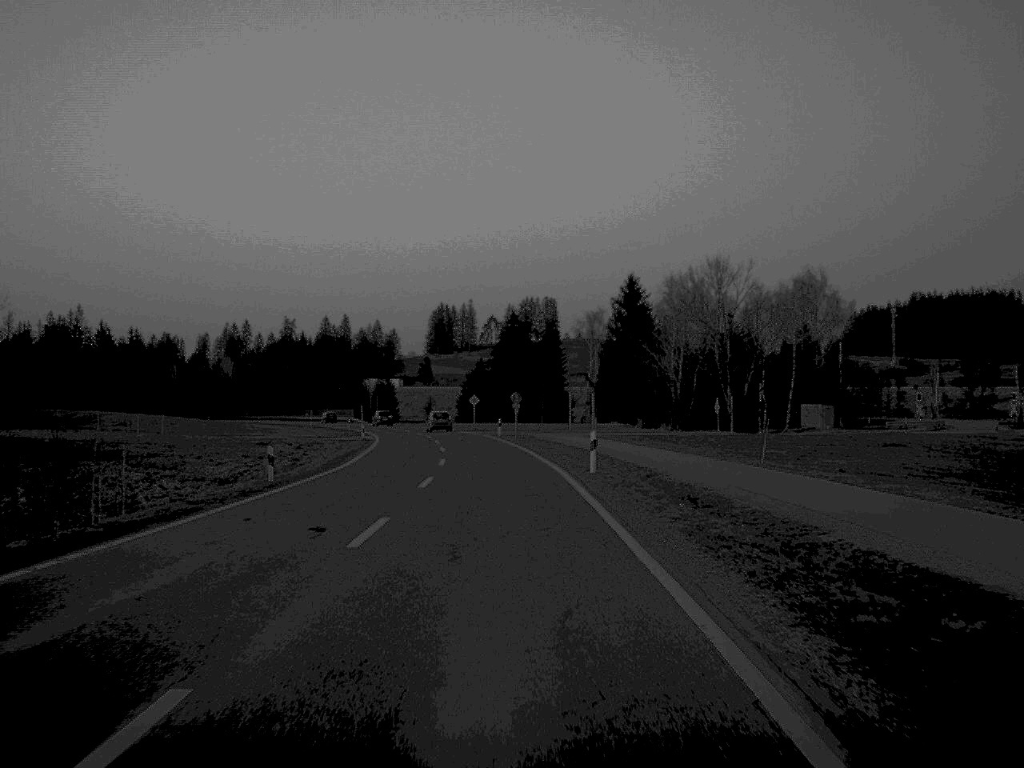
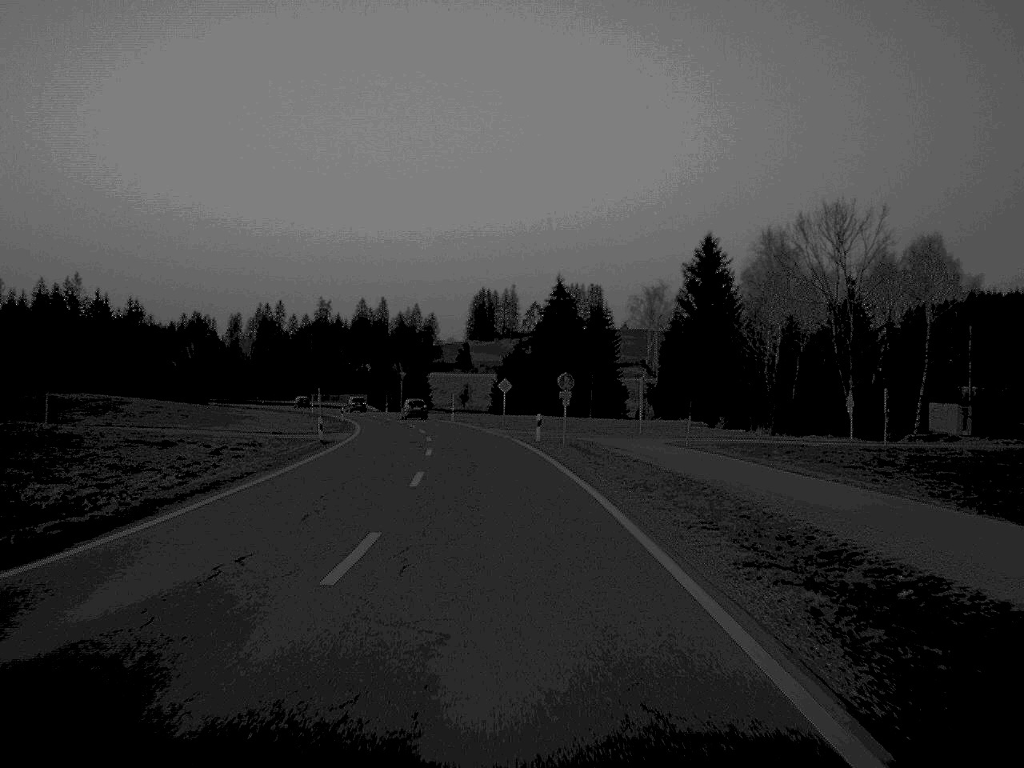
(-0.4, +27.2) m; -2°
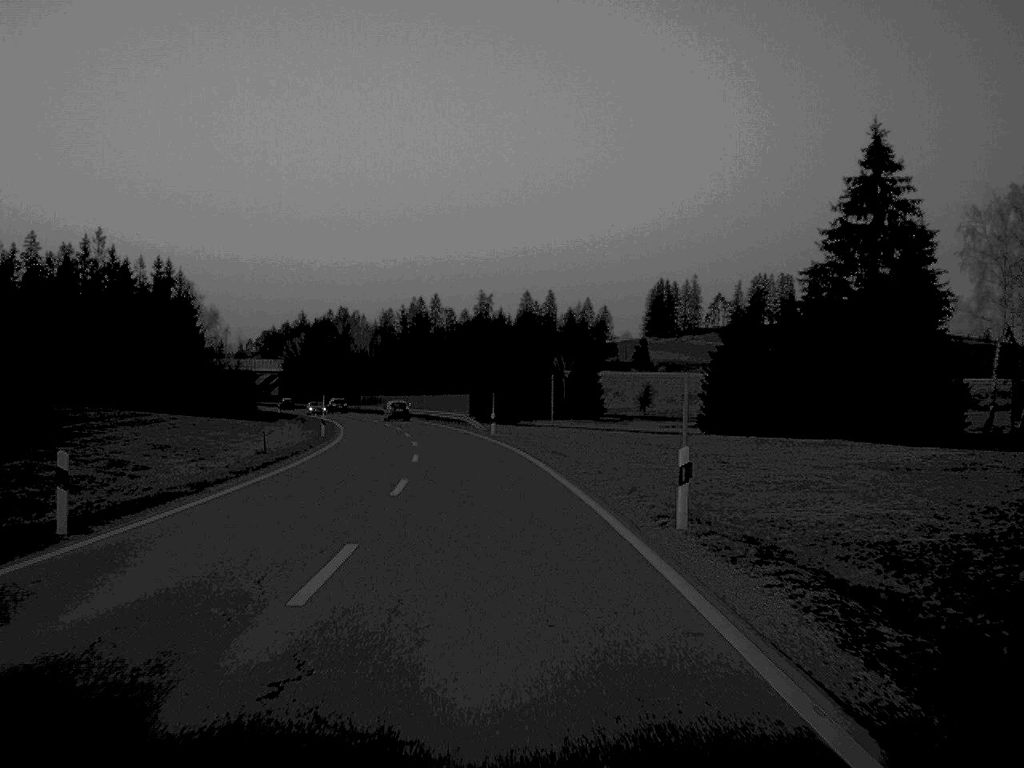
(-4.7, +73.1) m; -8°
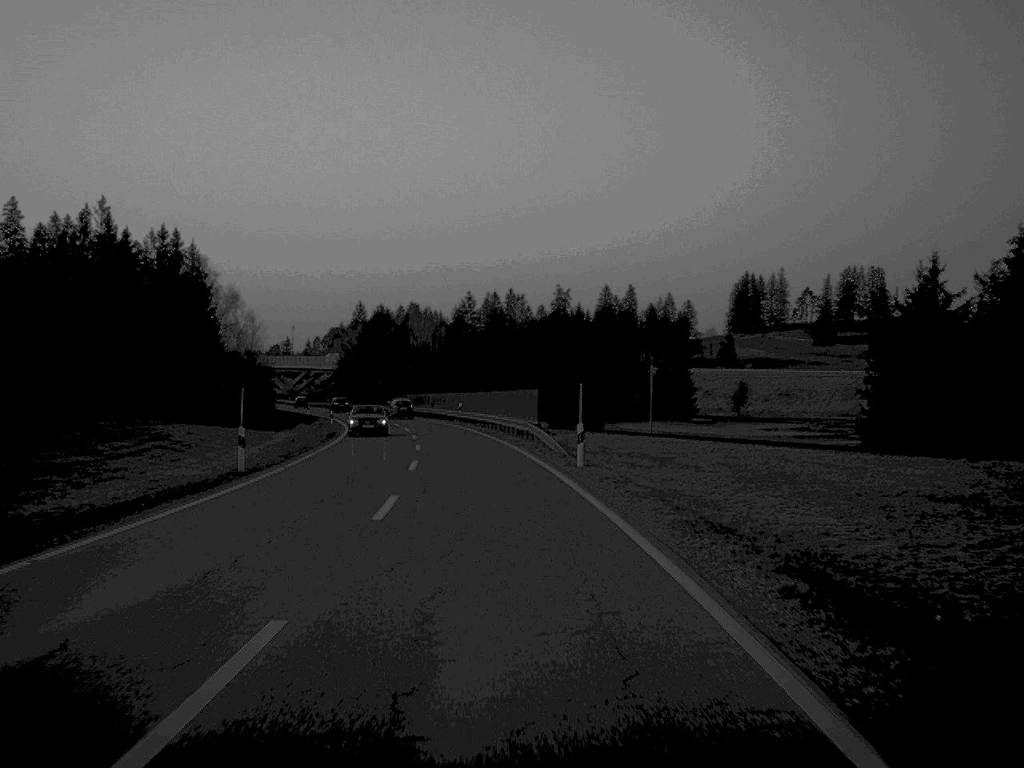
(-0.9, +28.9) m; -3°
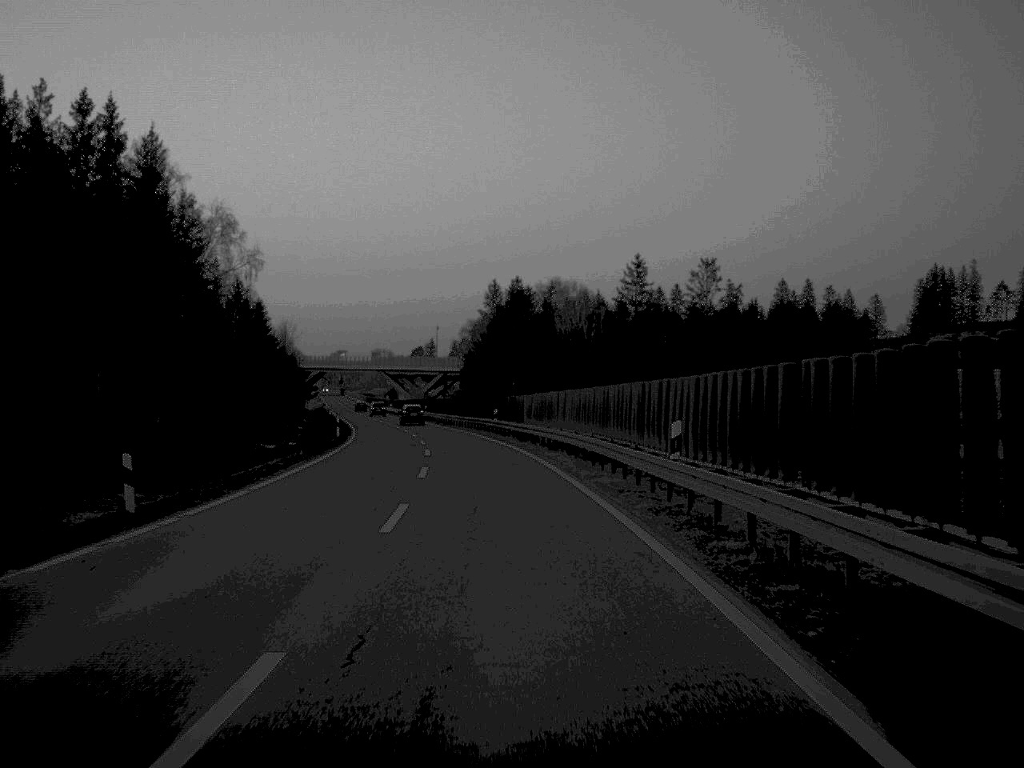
(-3.8, +60.7) m; -7°
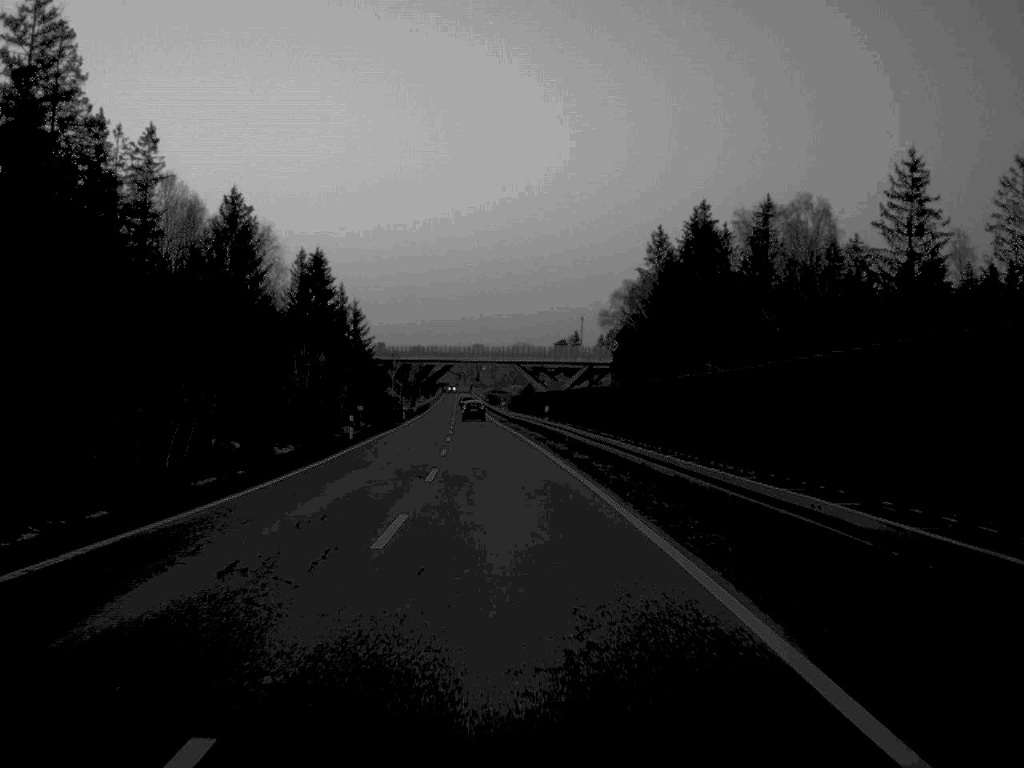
(-3.7, +61.9) m; -6°
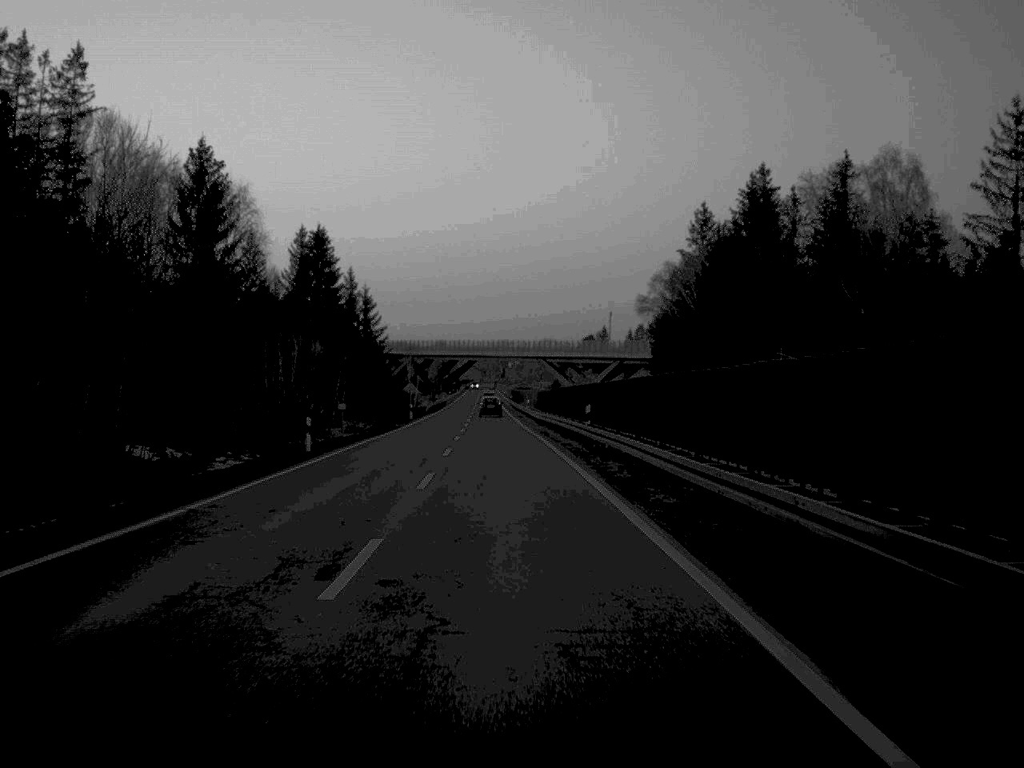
(-0.2, +15.5) m; -1°
